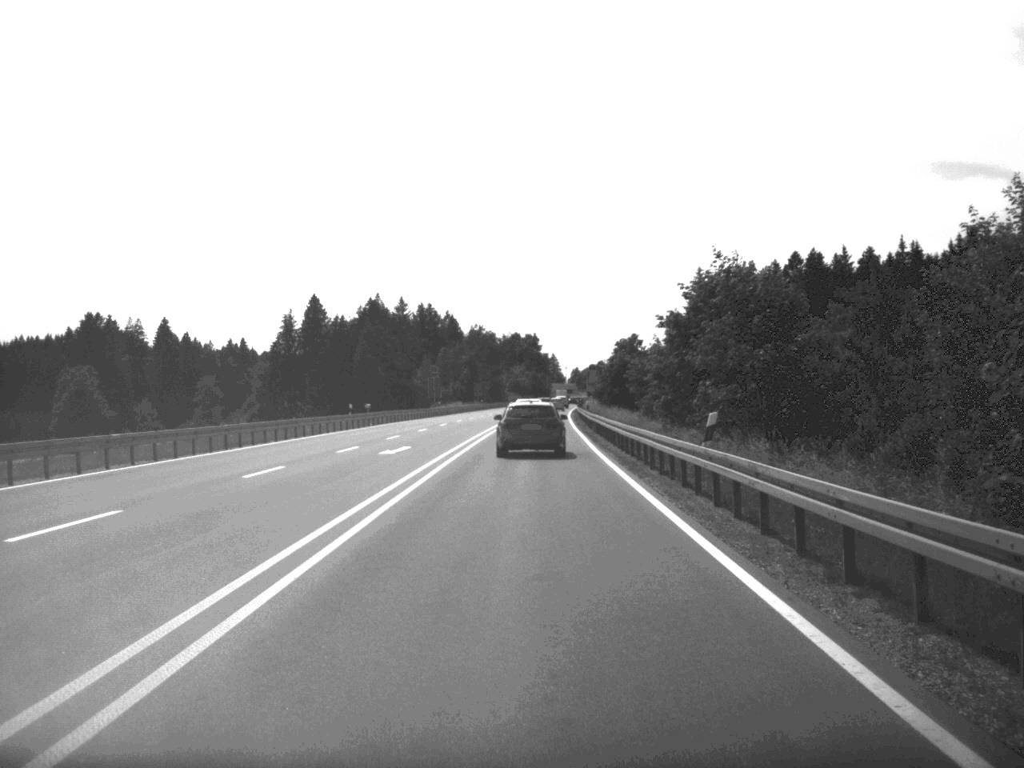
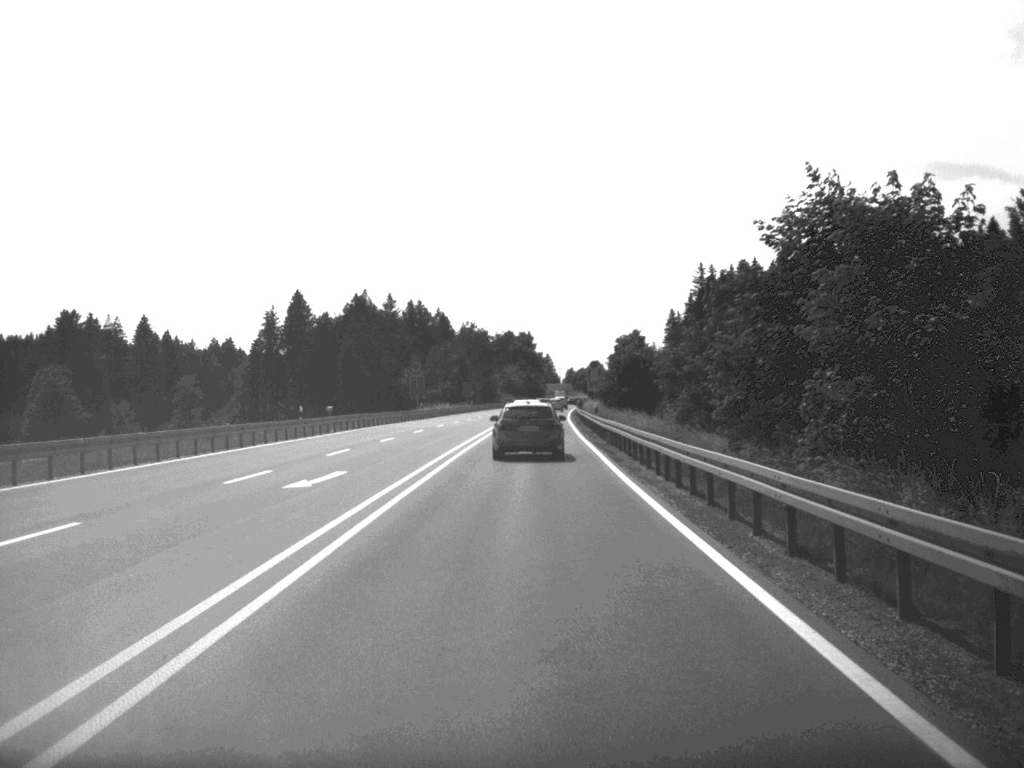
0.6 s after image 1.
(0.0, +13.5) m; 0°
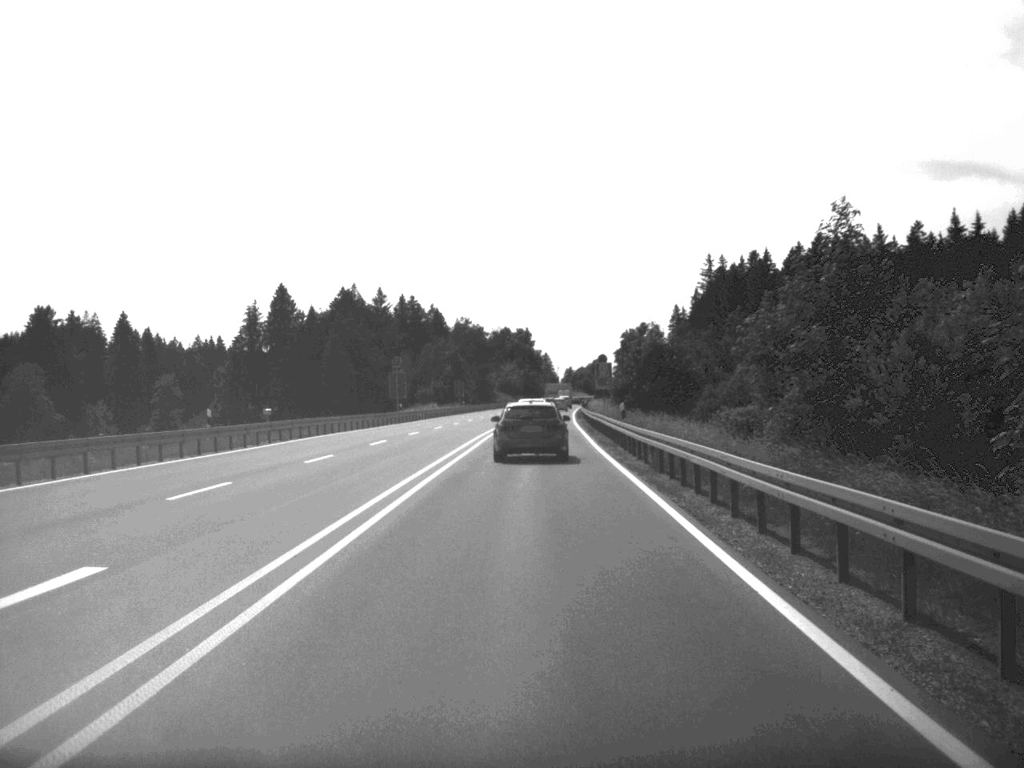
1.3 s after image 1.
(0.0, +15.8) m; 0°
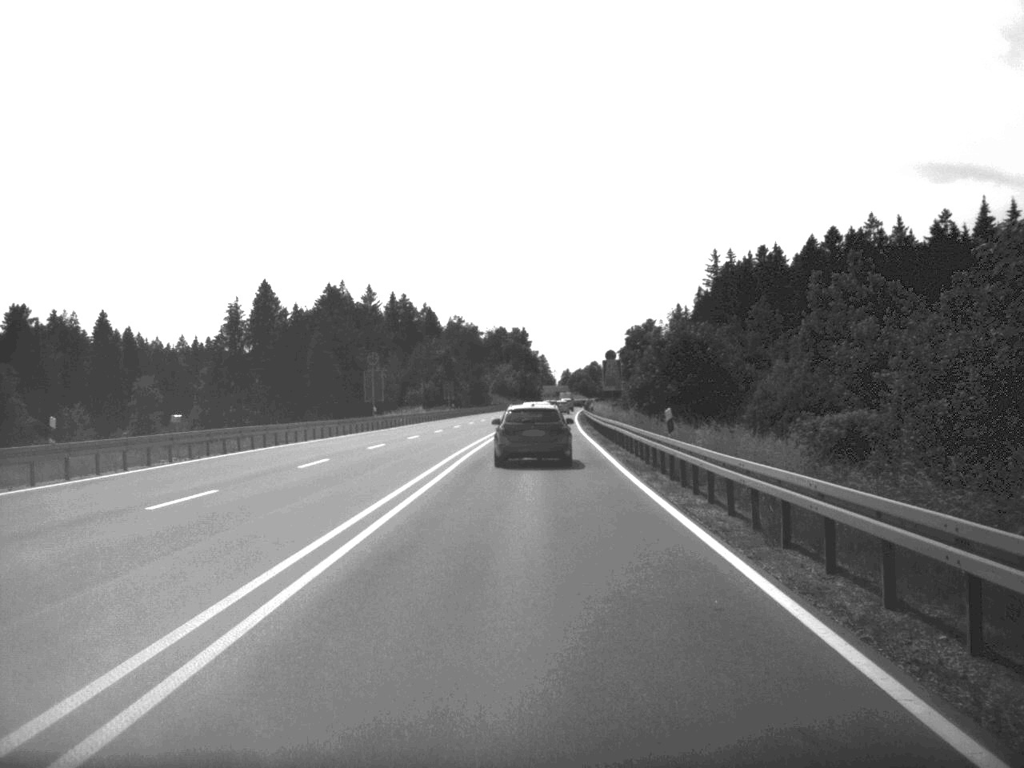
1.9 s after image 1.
(0.0, +13.1) m; 0°
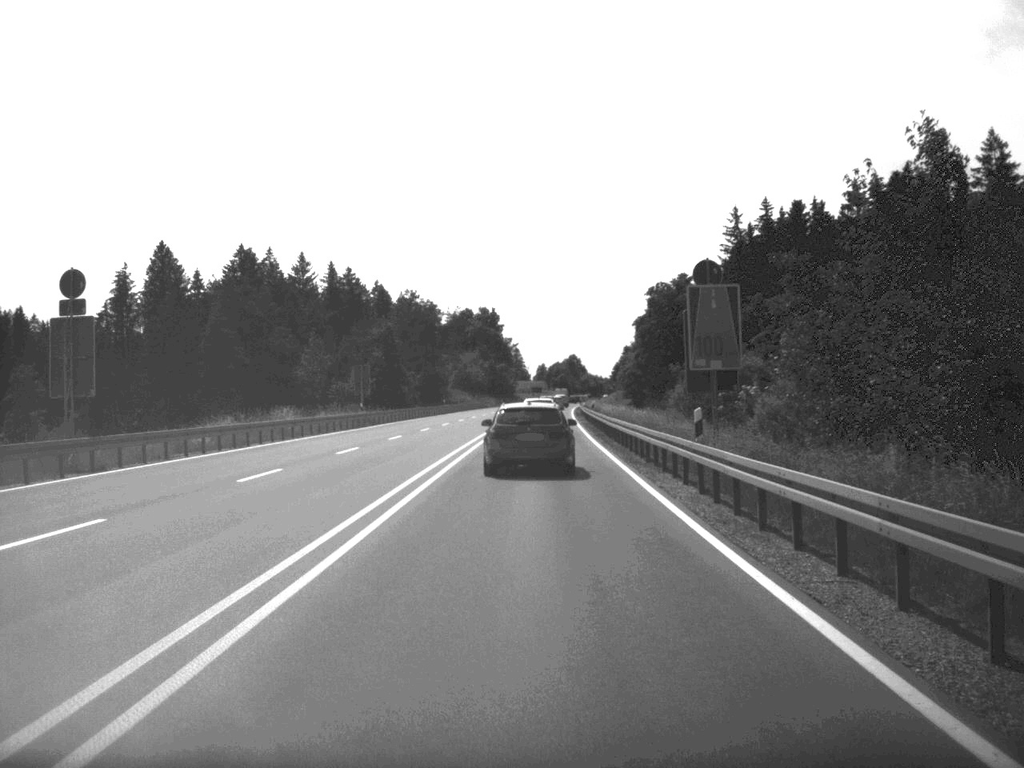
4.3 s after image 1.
(+0.5, +53.4) m; +1°
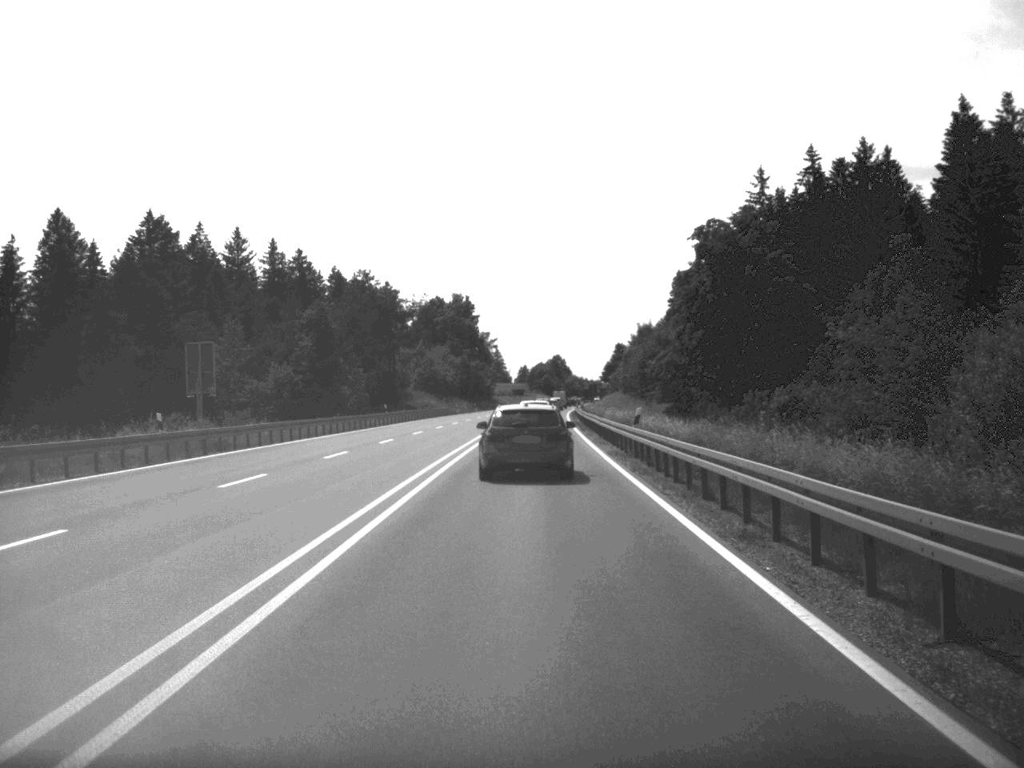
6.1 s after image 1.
(+0.3, +36.7) m; +1°
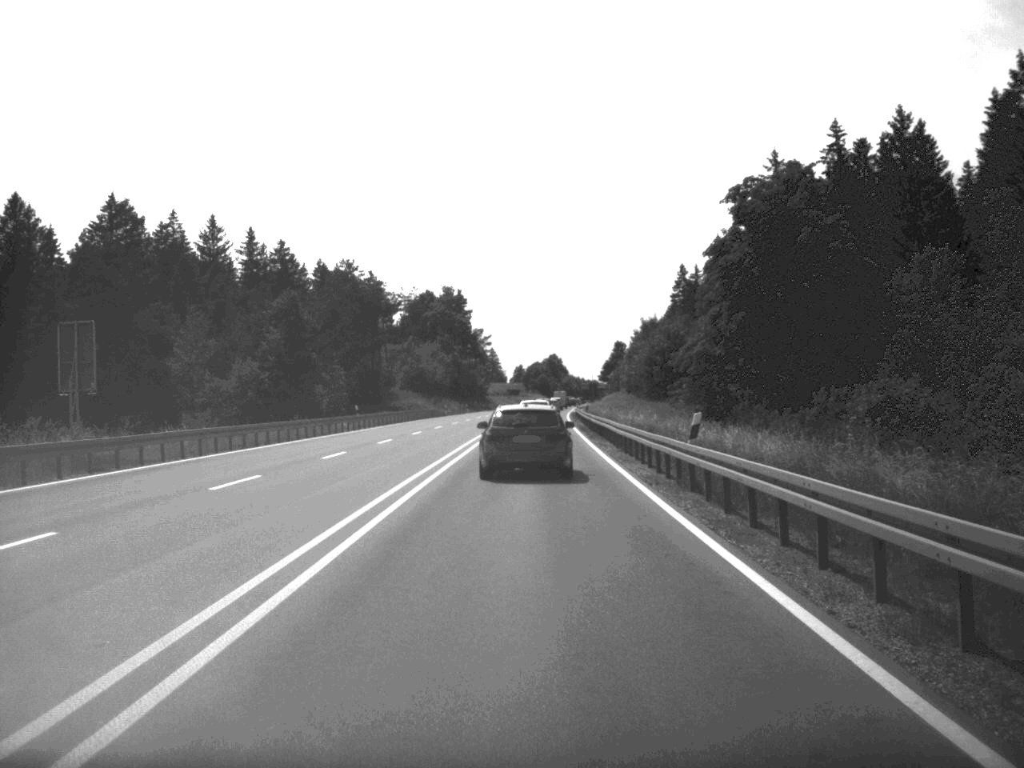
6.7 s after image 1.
(0.0, +12.2) m; 0°
